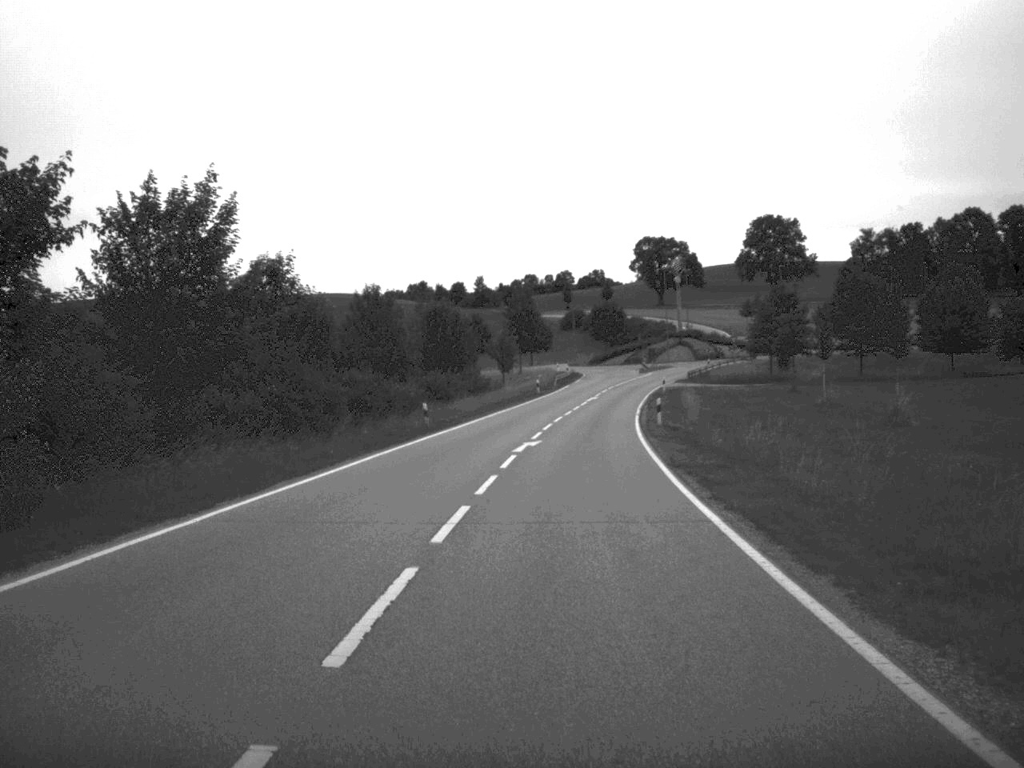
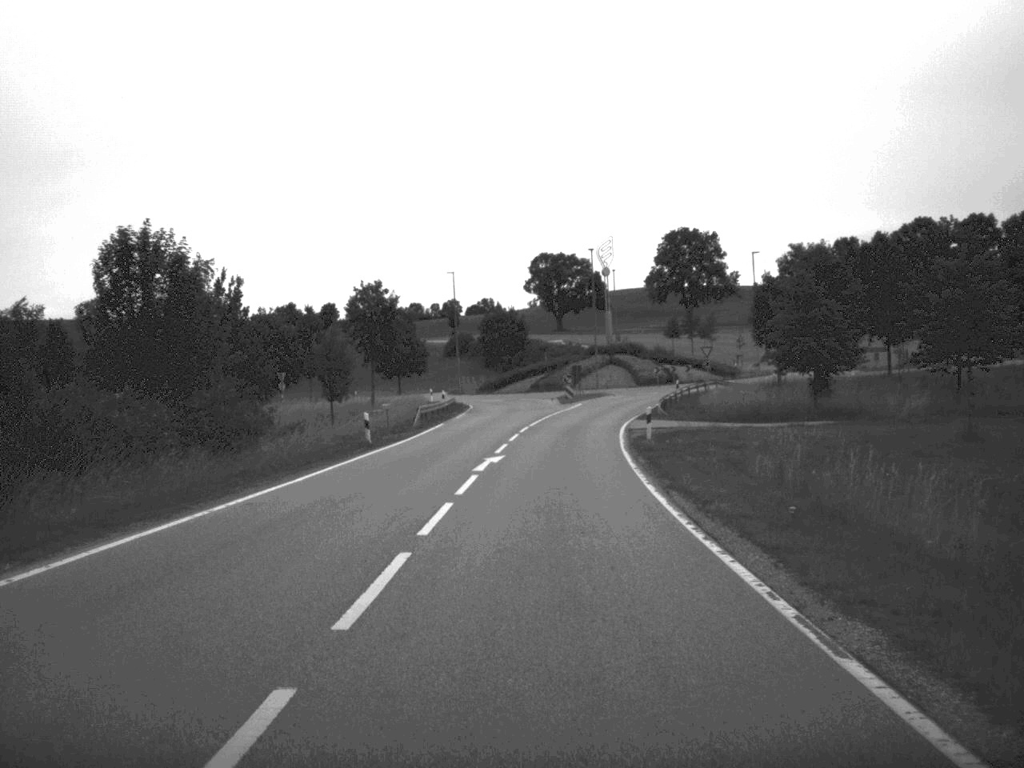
(+2.0, +45.2) m; +5°
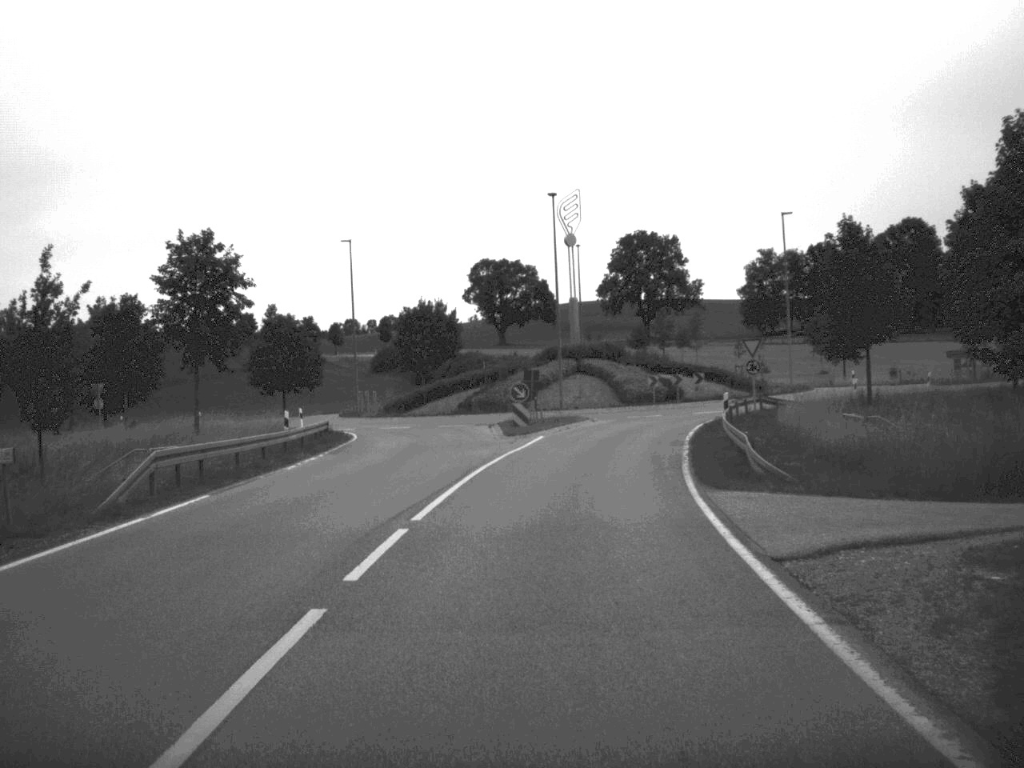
(+0.7, +32.4) m; +2°
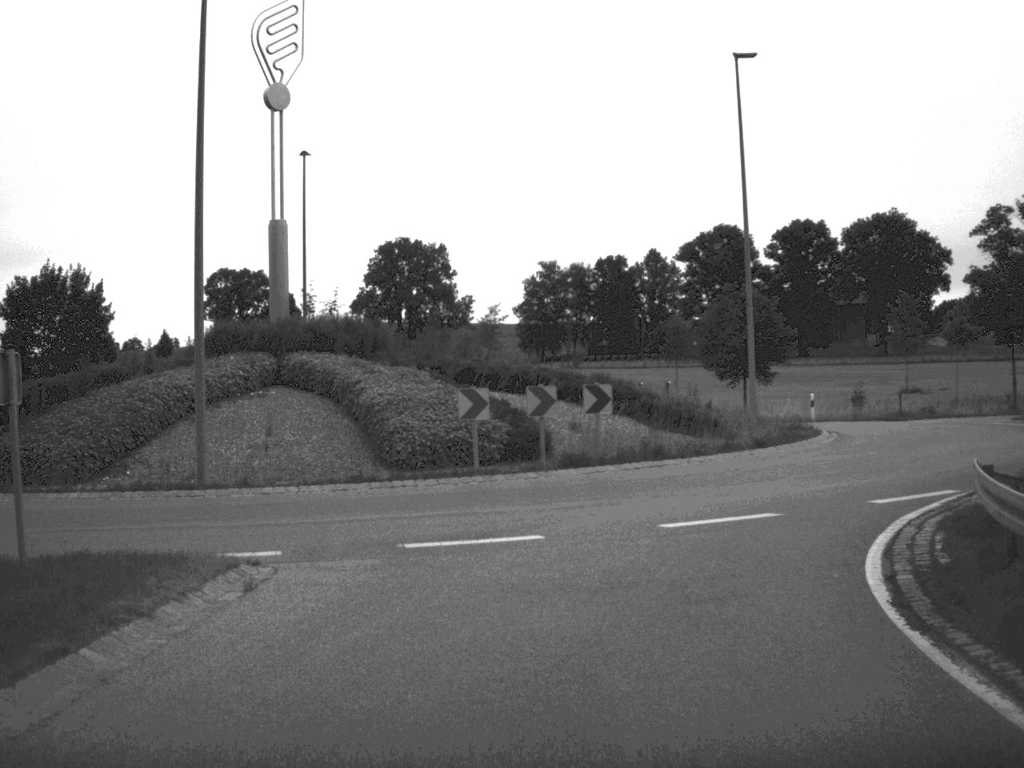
(+2.6, +39.3) m; +11°
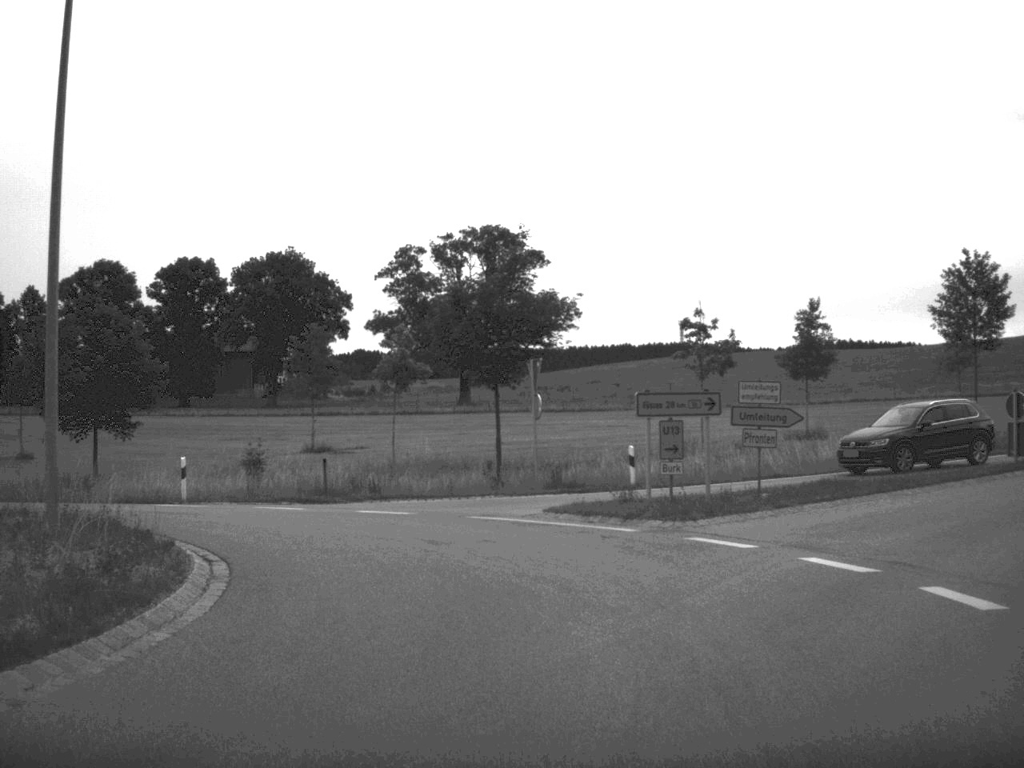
(+3.4, +16.8) m; +28°
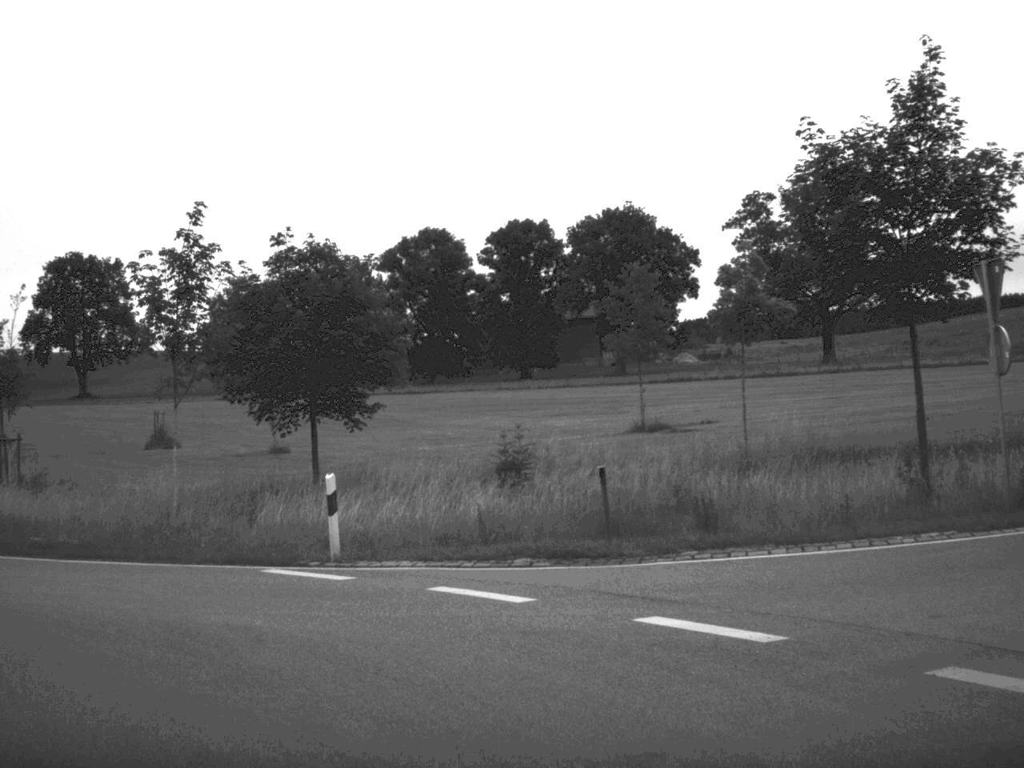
(-0.9, +13.8) m; -17°
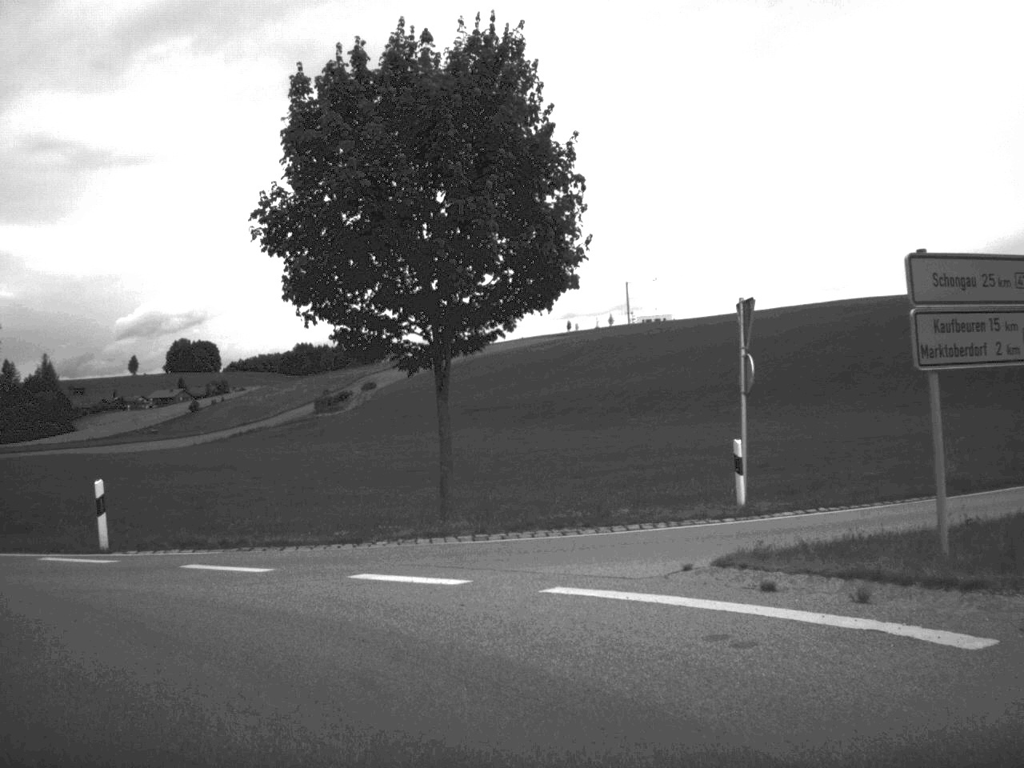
(-12.3, +15.6) m; -79°
